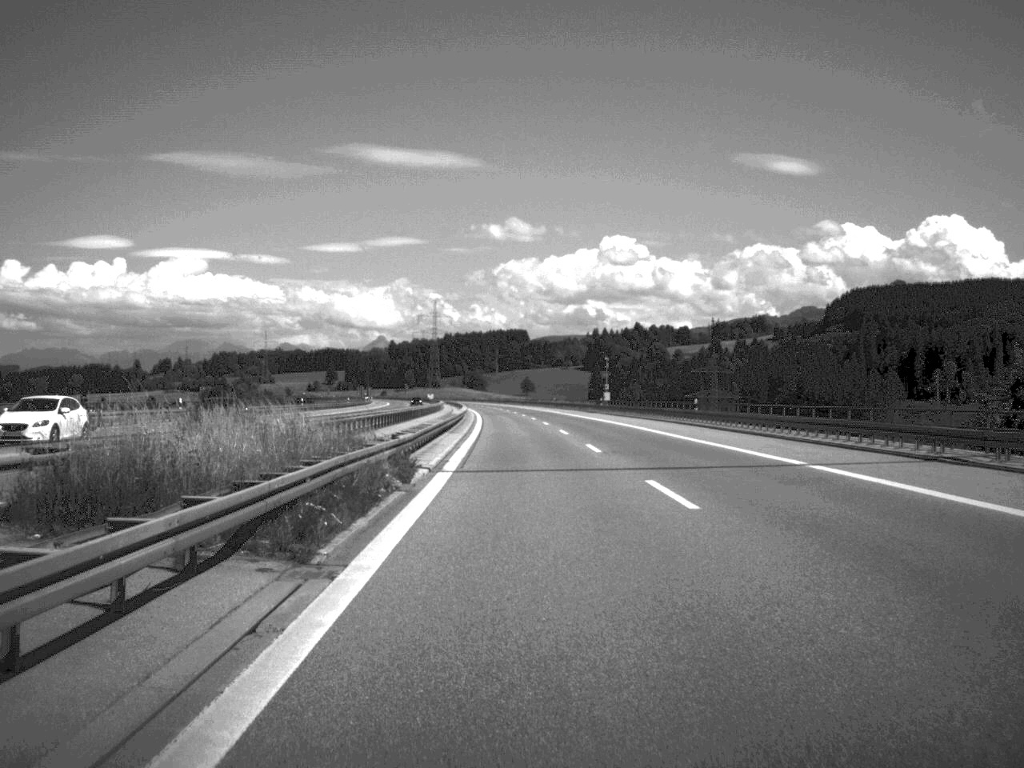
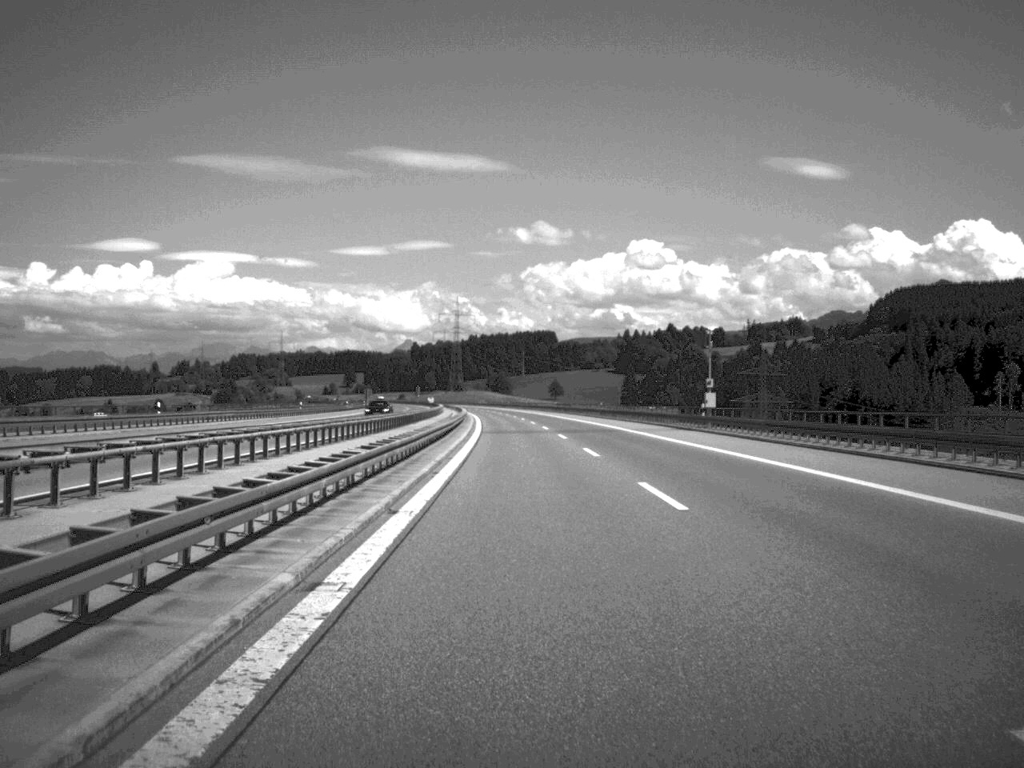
(-0.6, +52.6) m; -1°
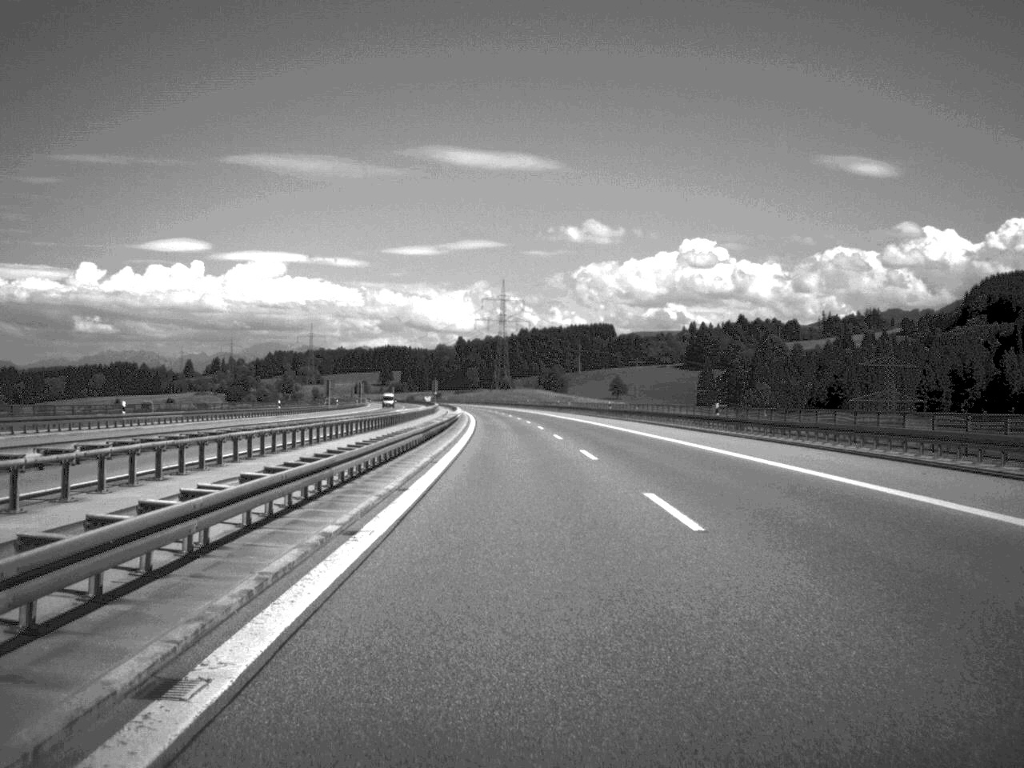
(-2.5, +108.2) m; -3°
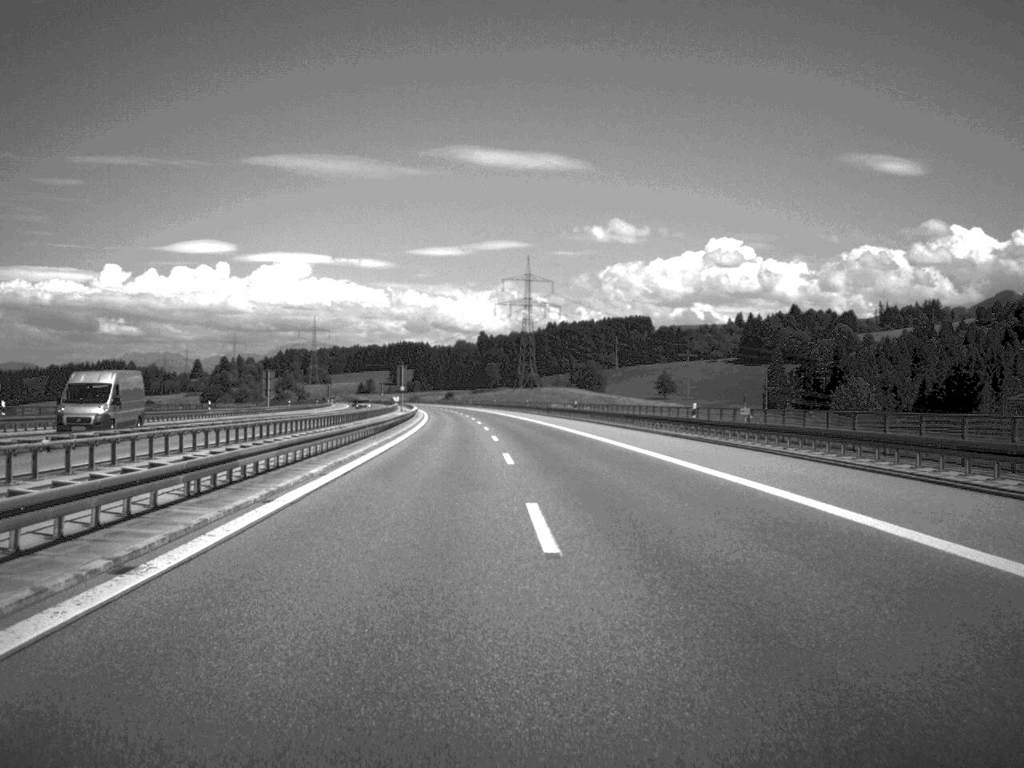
(-1.4, +107.8) m; -1°
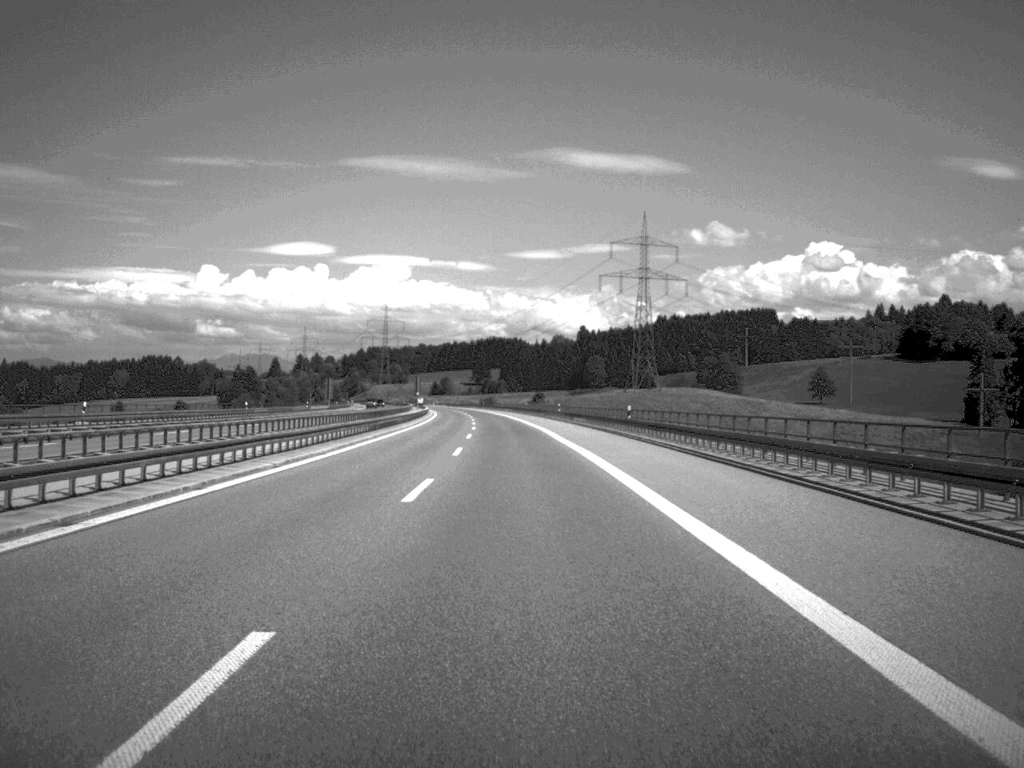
(-5.2, +133.5) m; -5°
